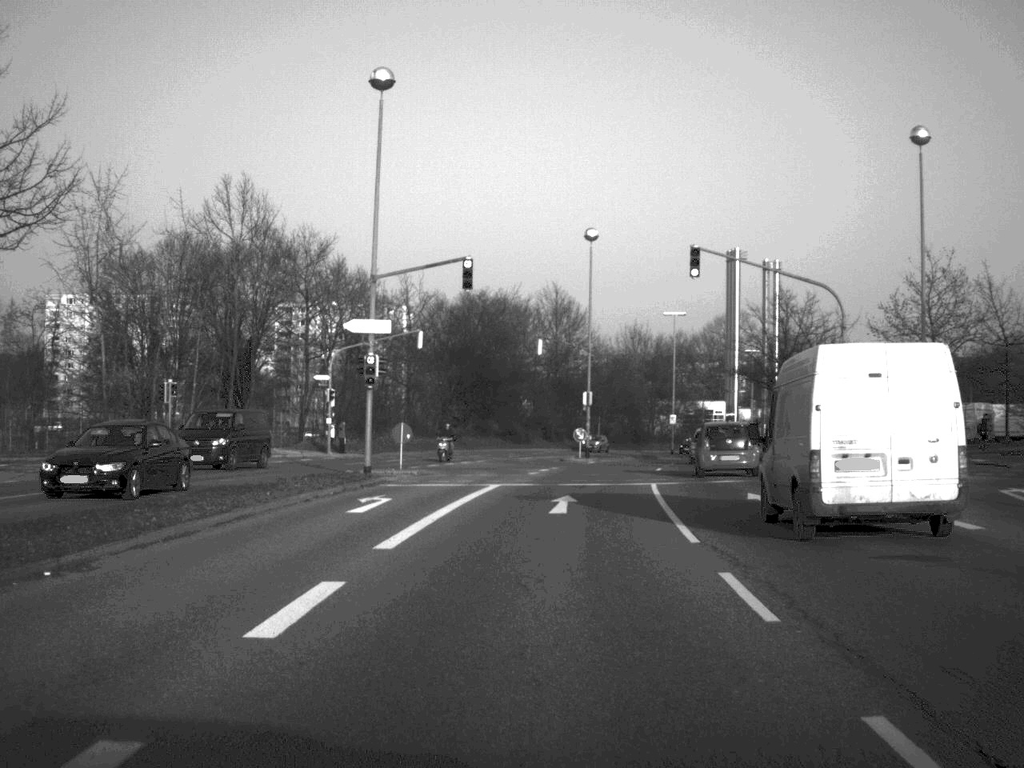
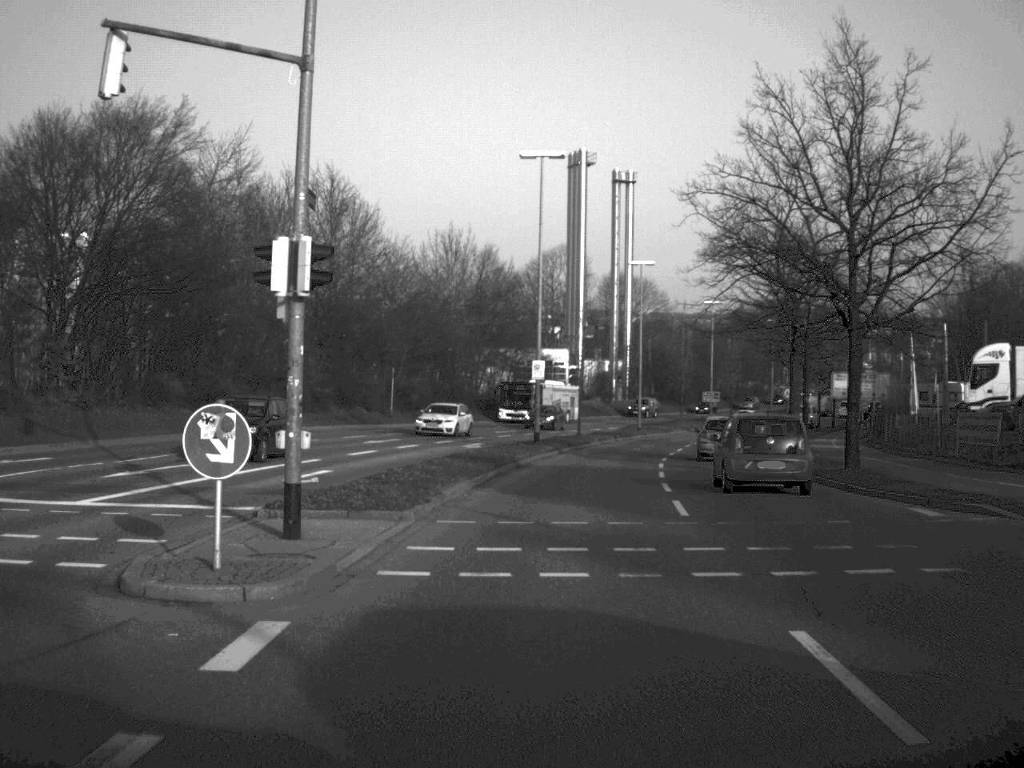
(+3.2, +46.7) m; +9°
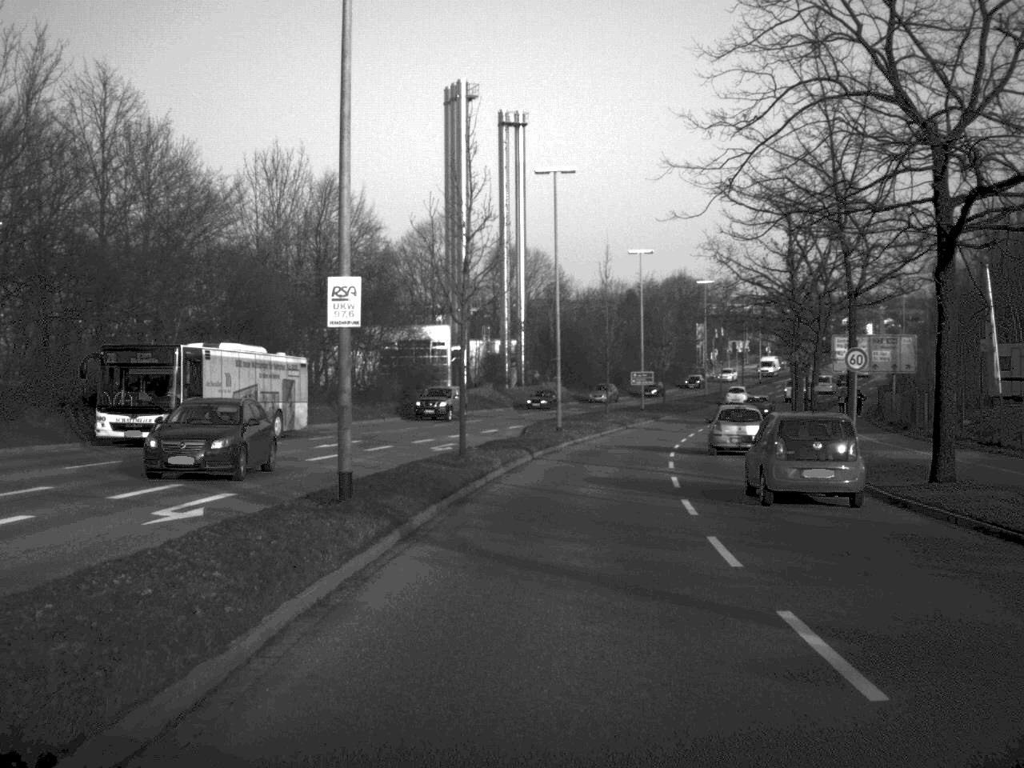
(+1.1, +27.9) m; +5°
